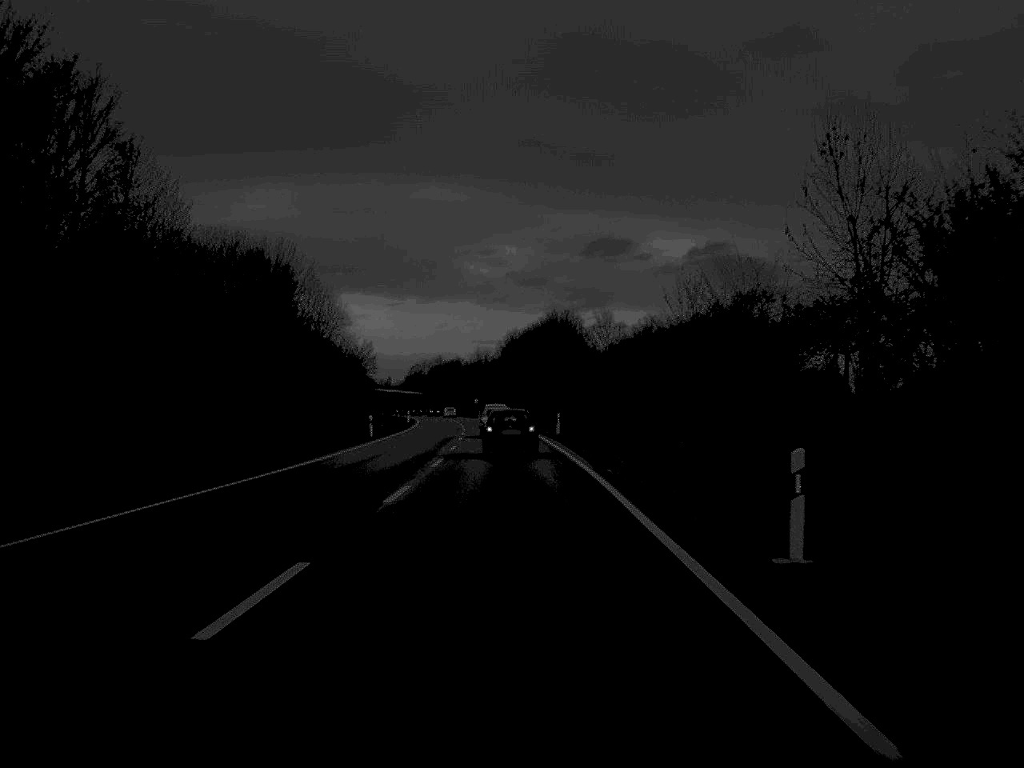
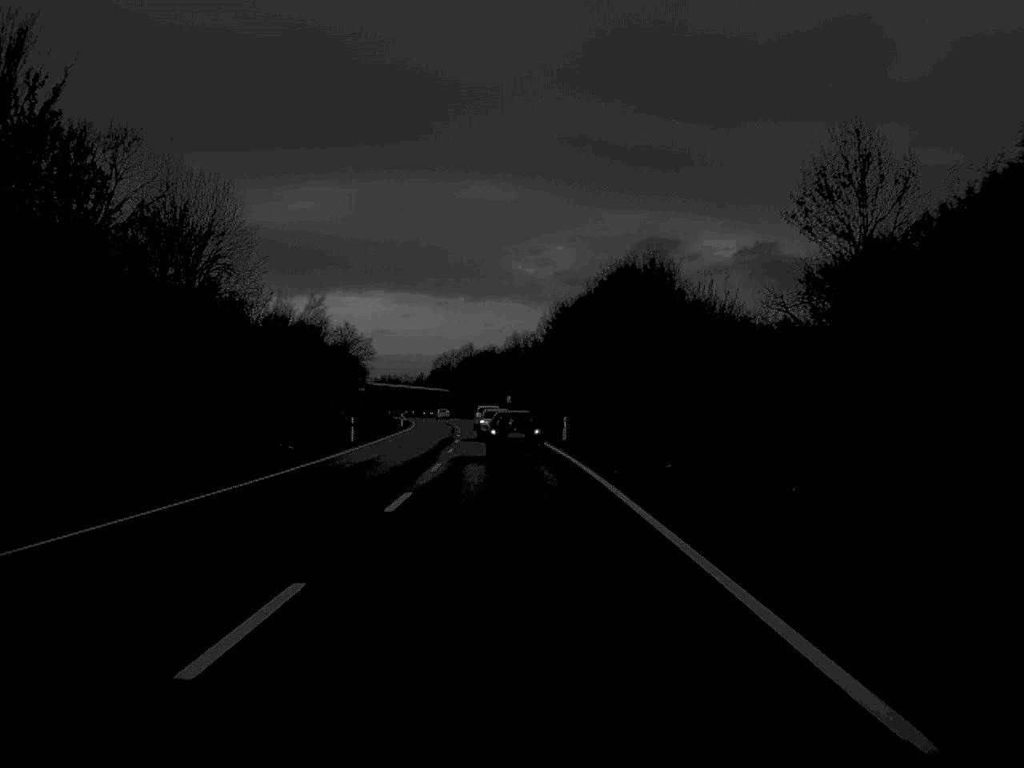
(-1.1, +61.2) m; -2°
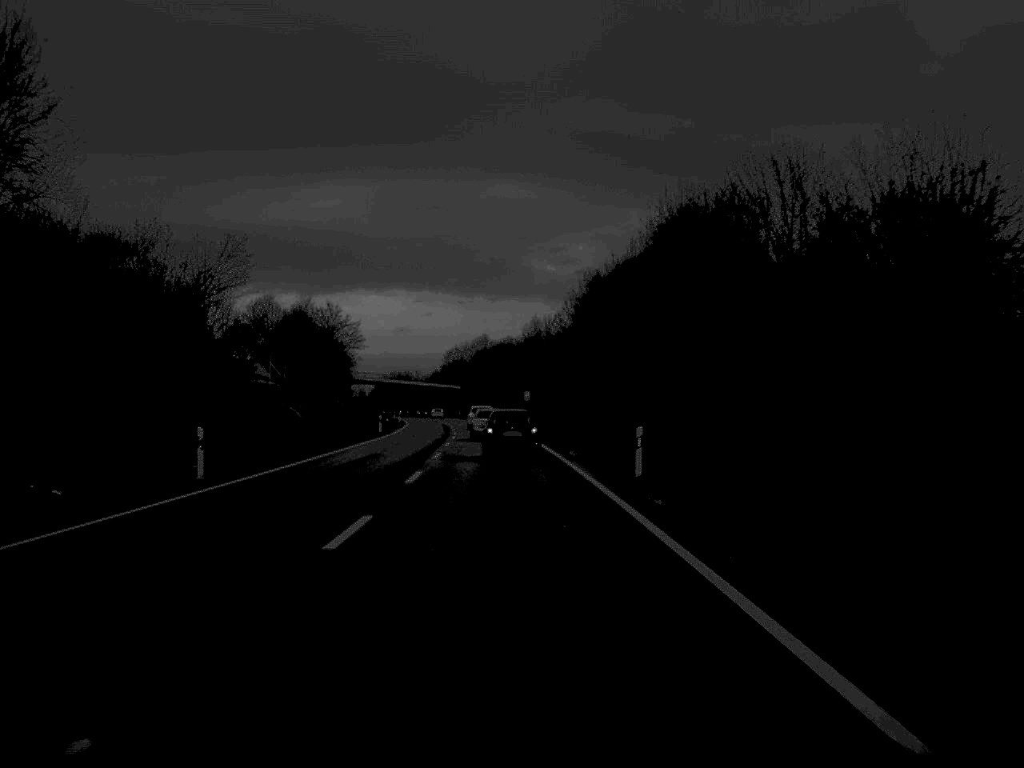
(-0.2, +29.5) m; -1°
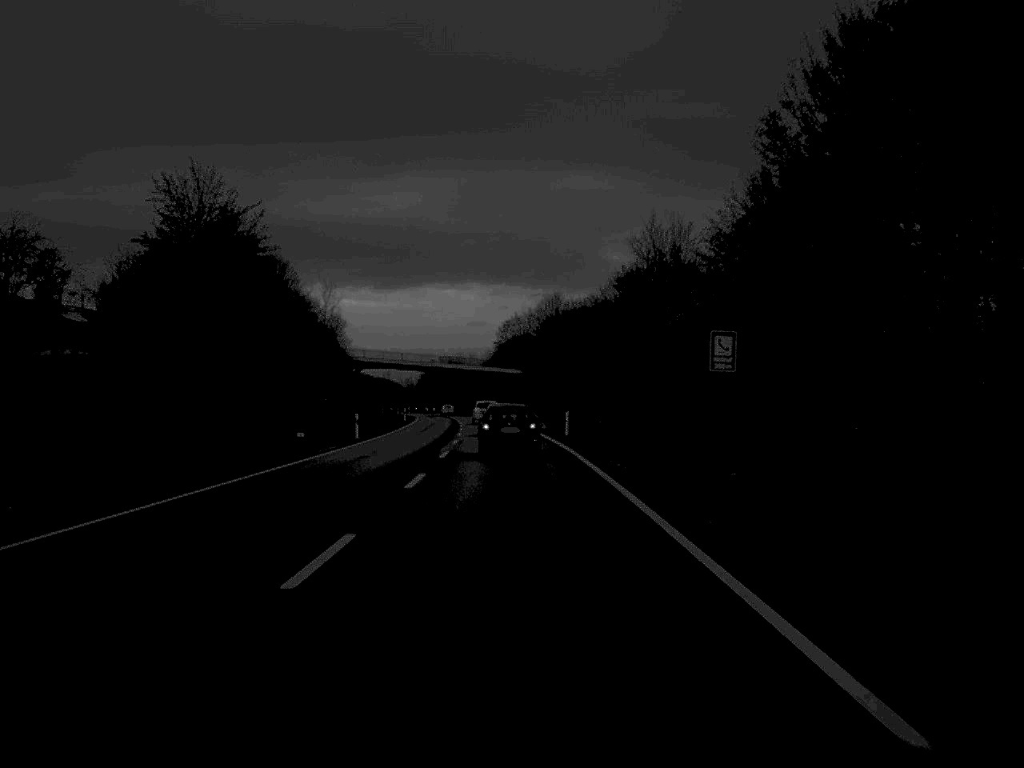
(-2.1, +75.2) m; -3°
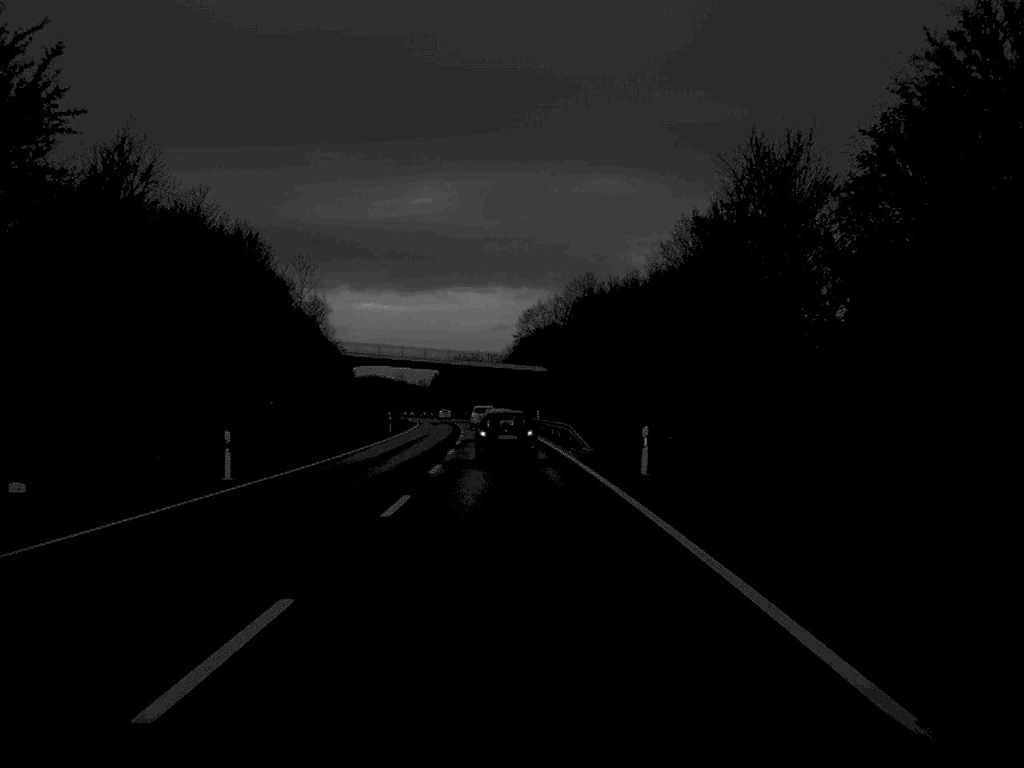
(-0.3, +28.5) m; -1°
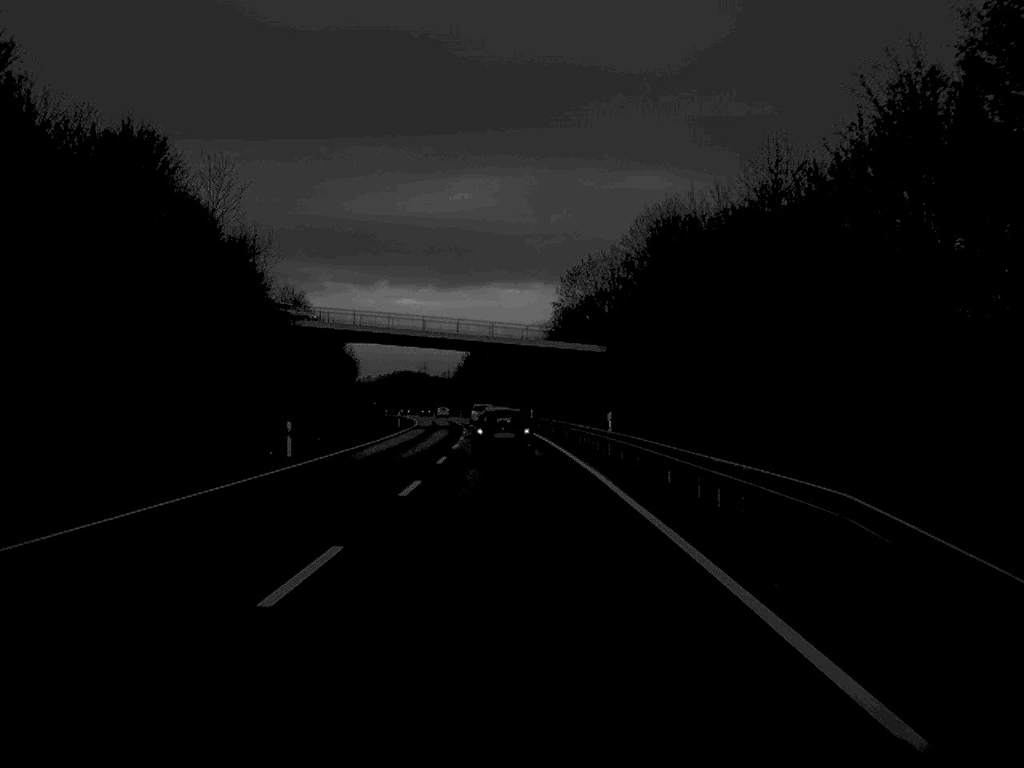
(-0.6, +44.4) m; -2°
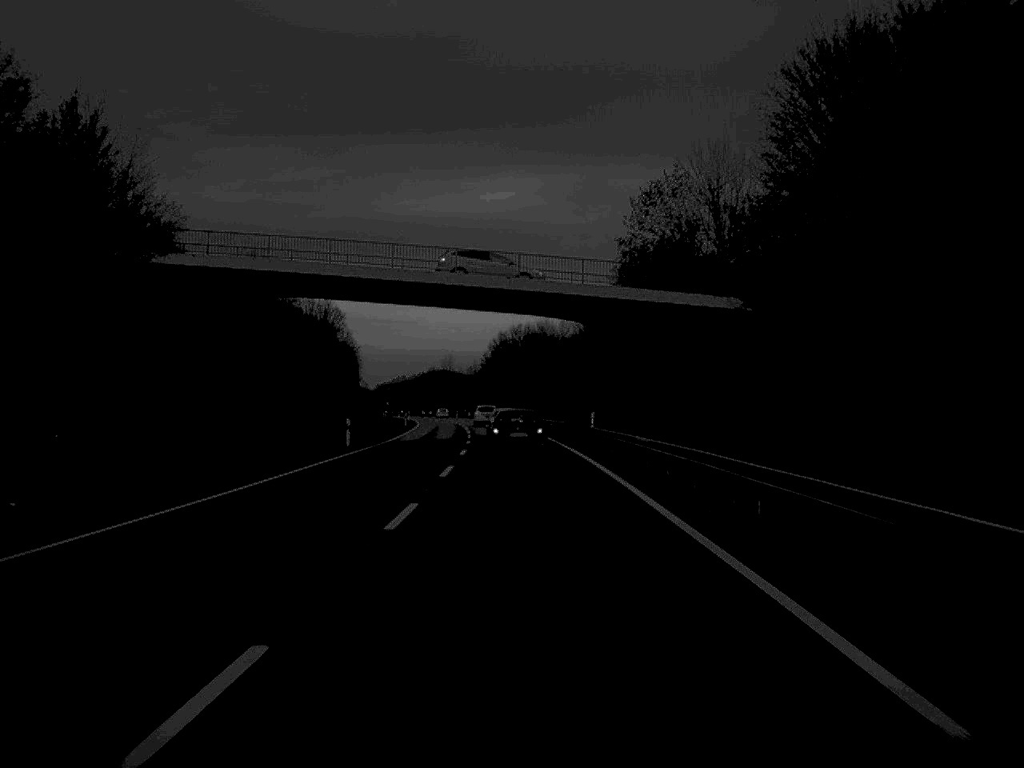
(-0.7, +41.7) m; -2°
